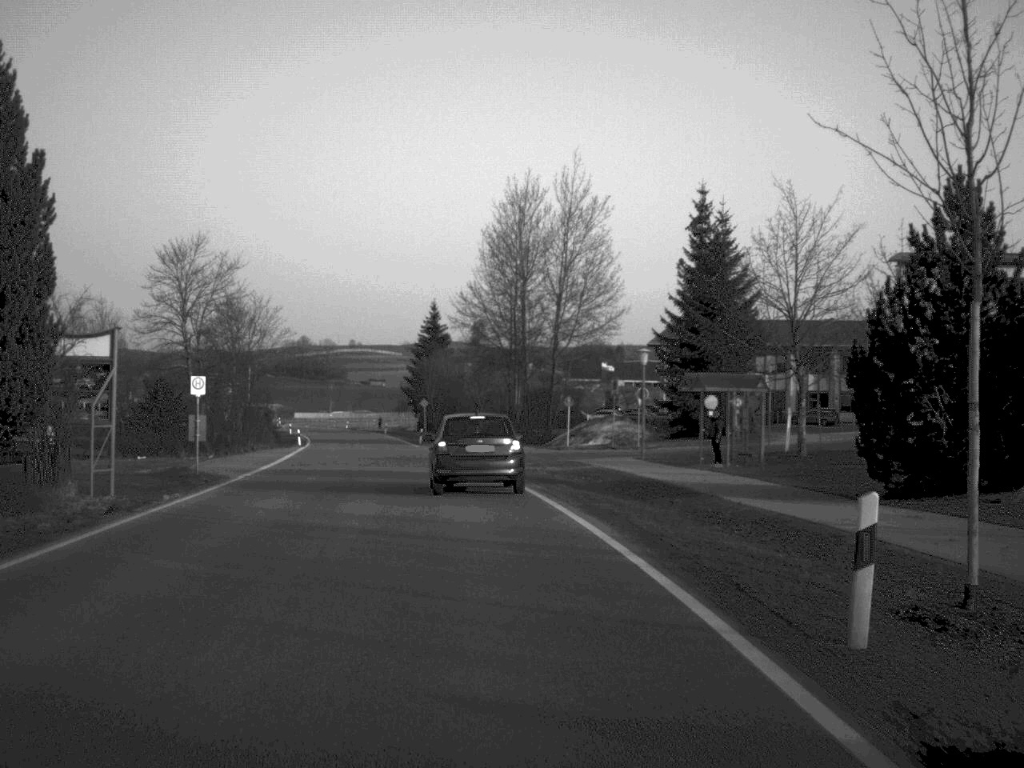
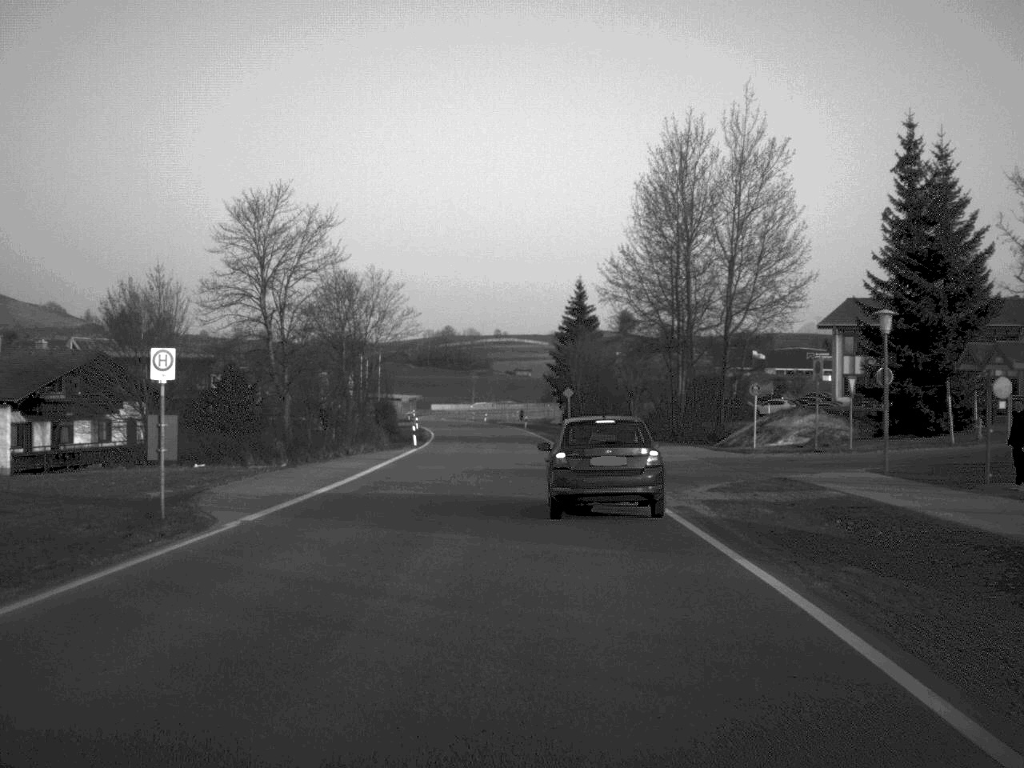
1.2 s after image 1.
(-0.8, +14.6) m; -7°
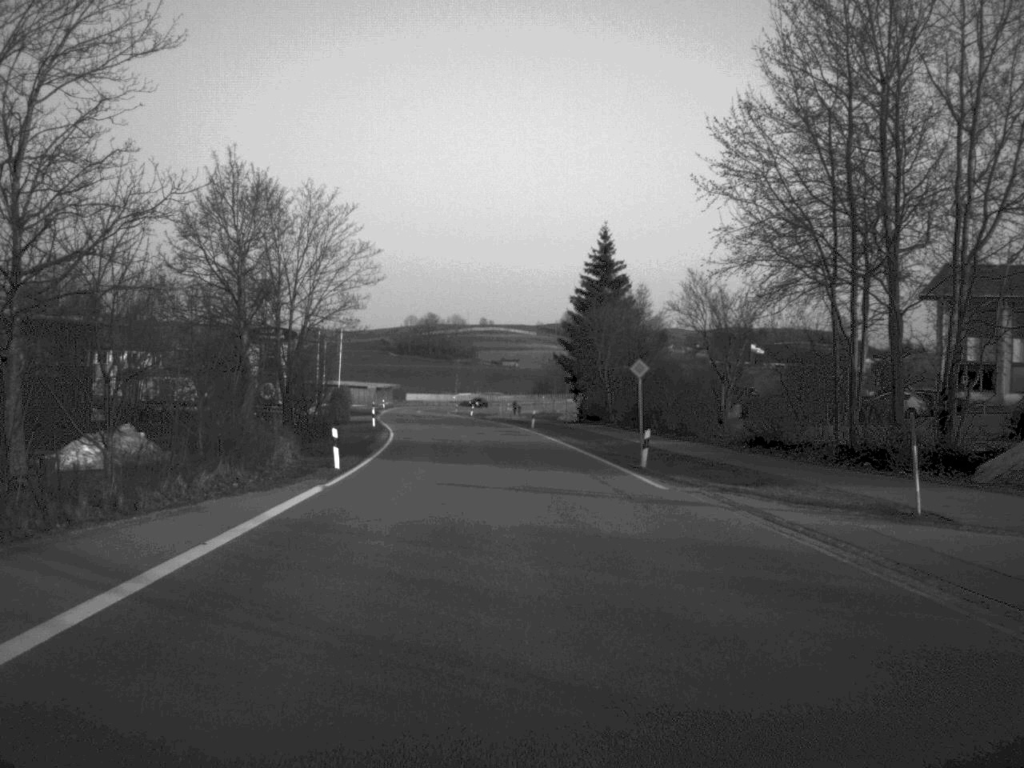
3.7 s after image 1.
(-1.1, +33.2) m; +1°
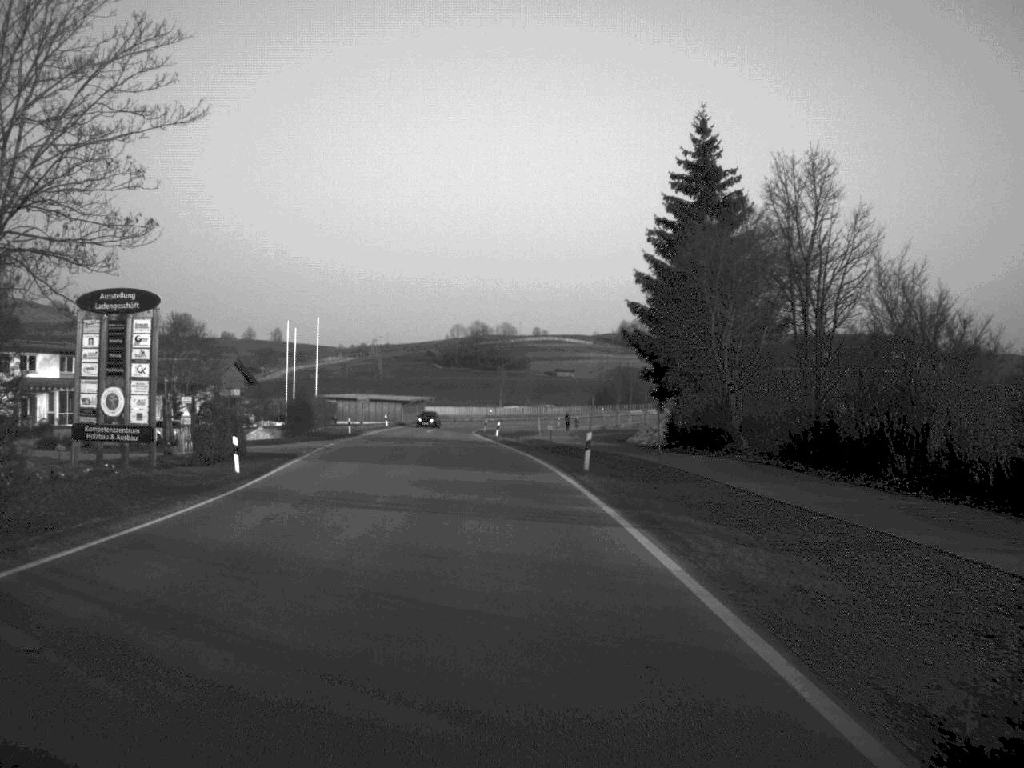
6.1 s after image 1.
(+0.2, +39.2) m; -3°
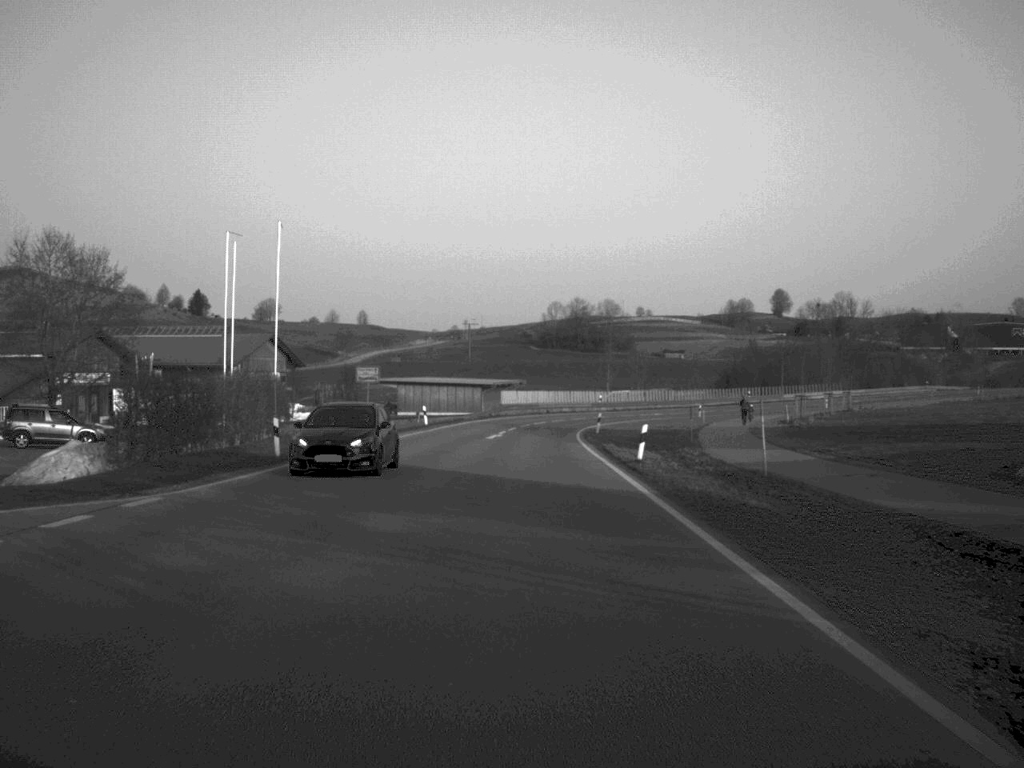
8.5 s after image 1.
(-1.9, +46.1) m; -4°
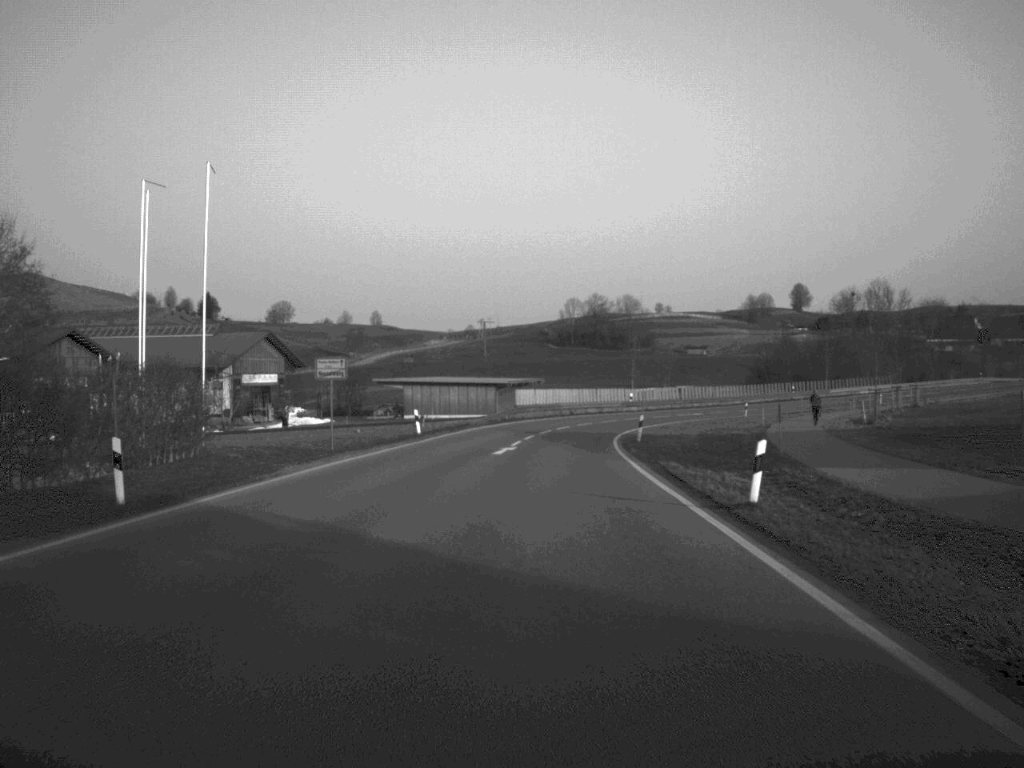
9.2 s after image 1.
(-0.1, +13.6) m; -1°
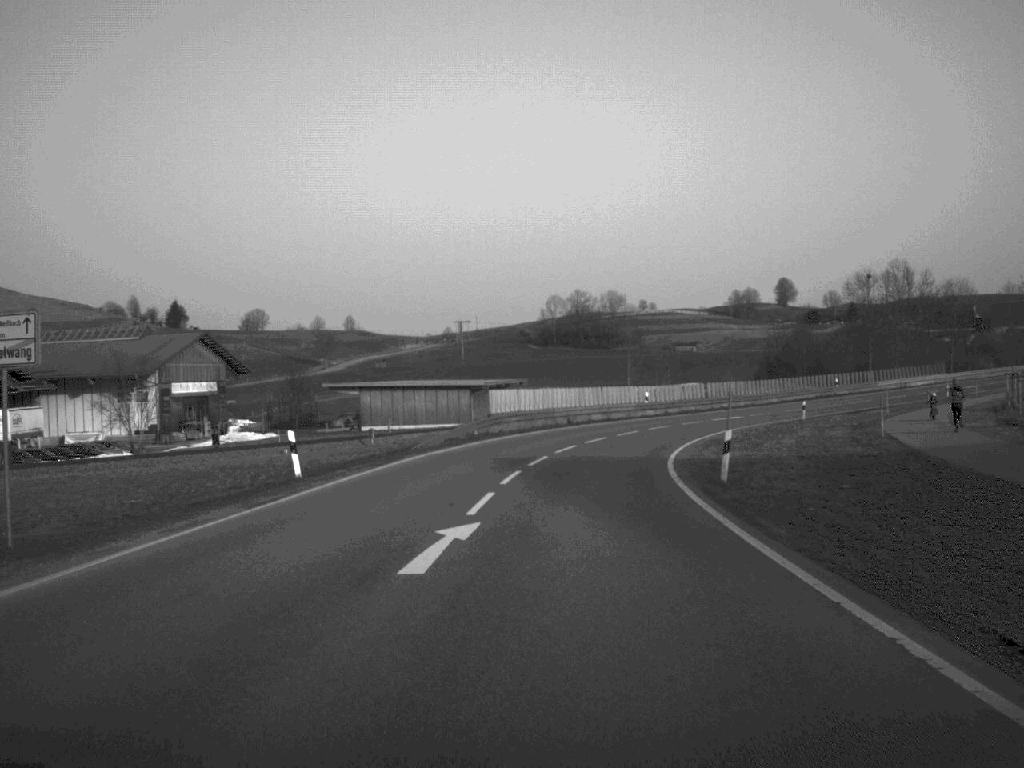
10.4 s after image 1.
(+0.1, +23.1) m; +1°
